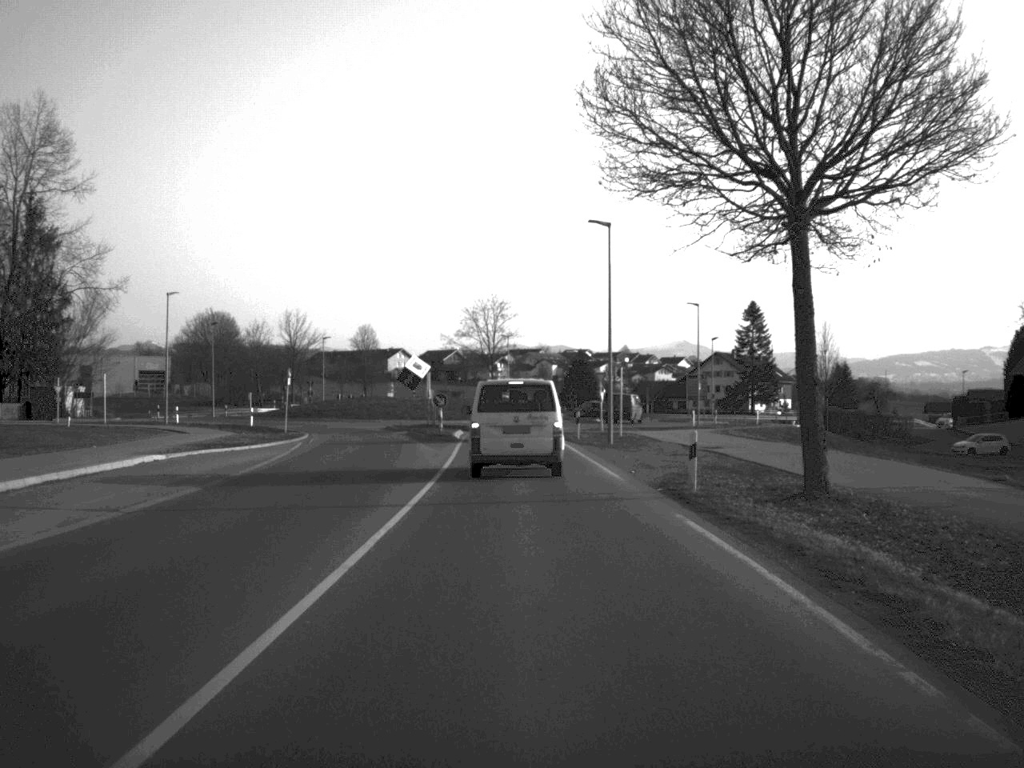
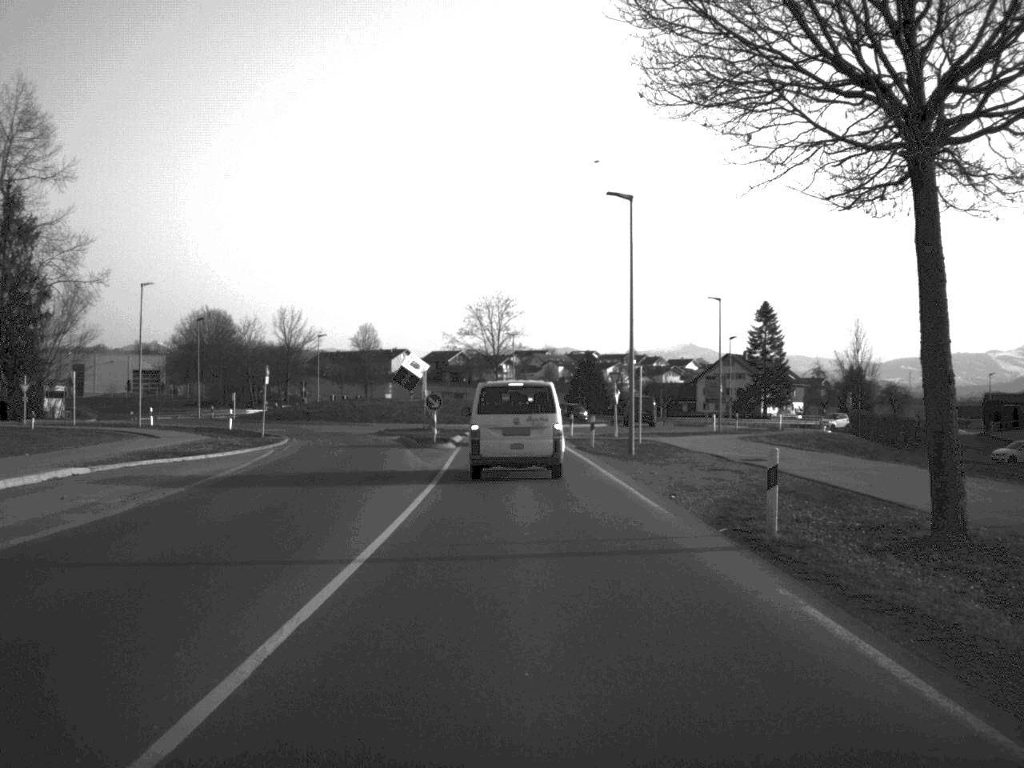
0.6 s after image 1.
(0.0, +6.5) m; 0°
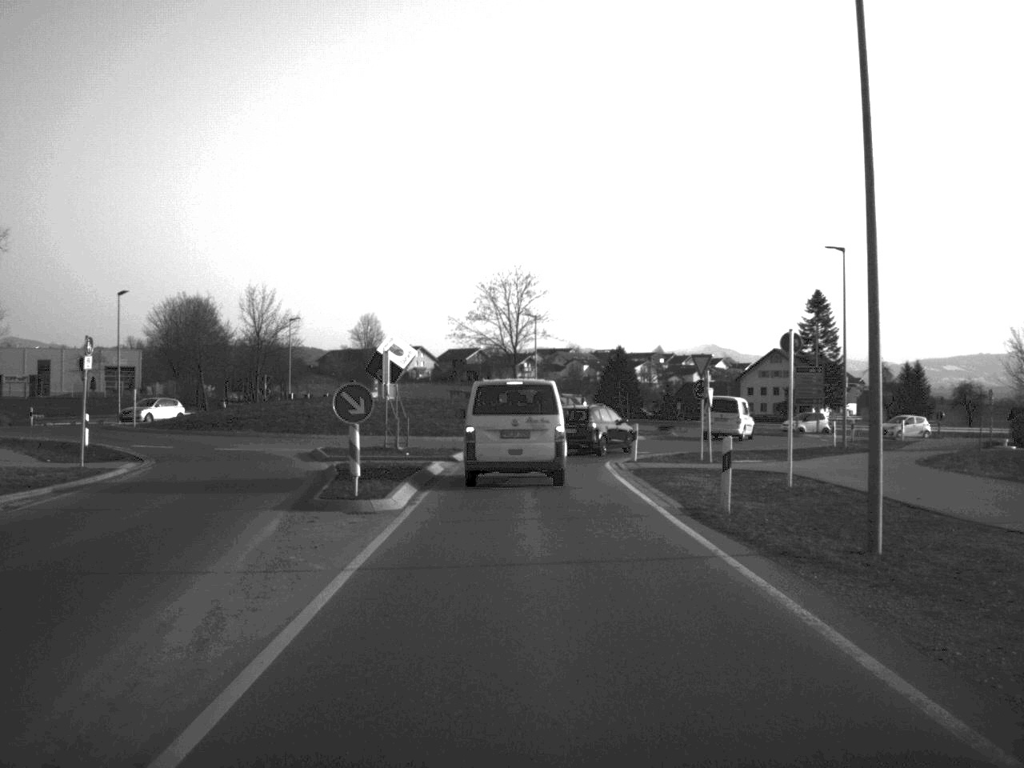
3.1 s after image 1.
(-0.2, +24.4) m; -1°
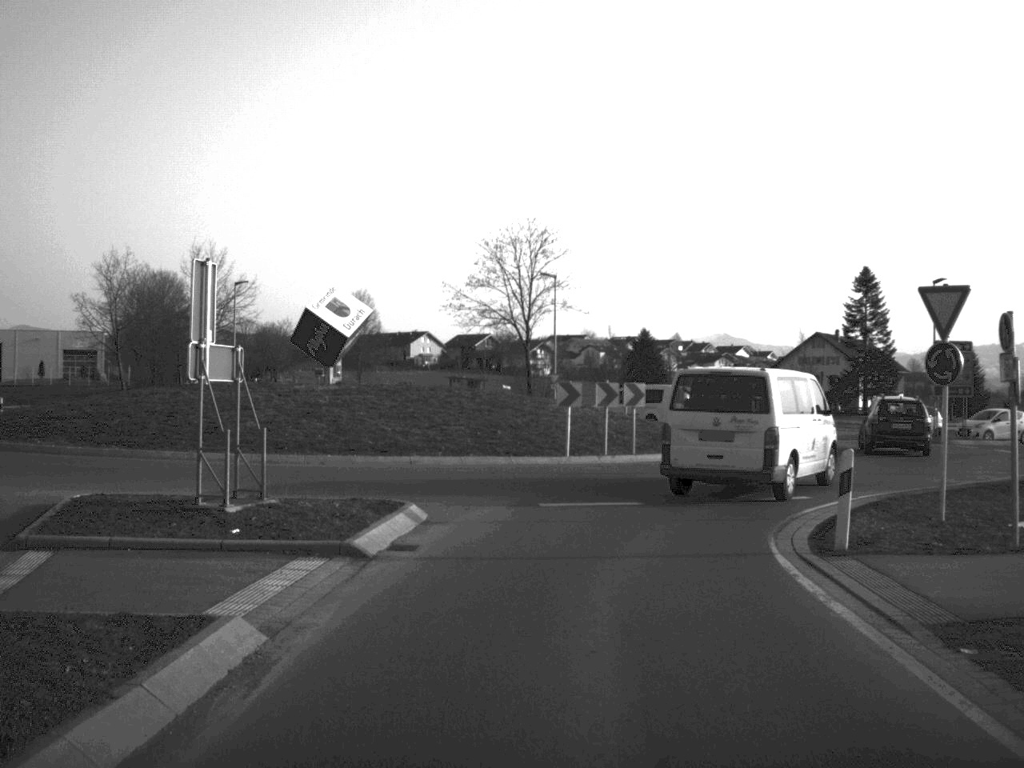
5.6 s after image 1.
(-0.1, +21.7) m; 0°
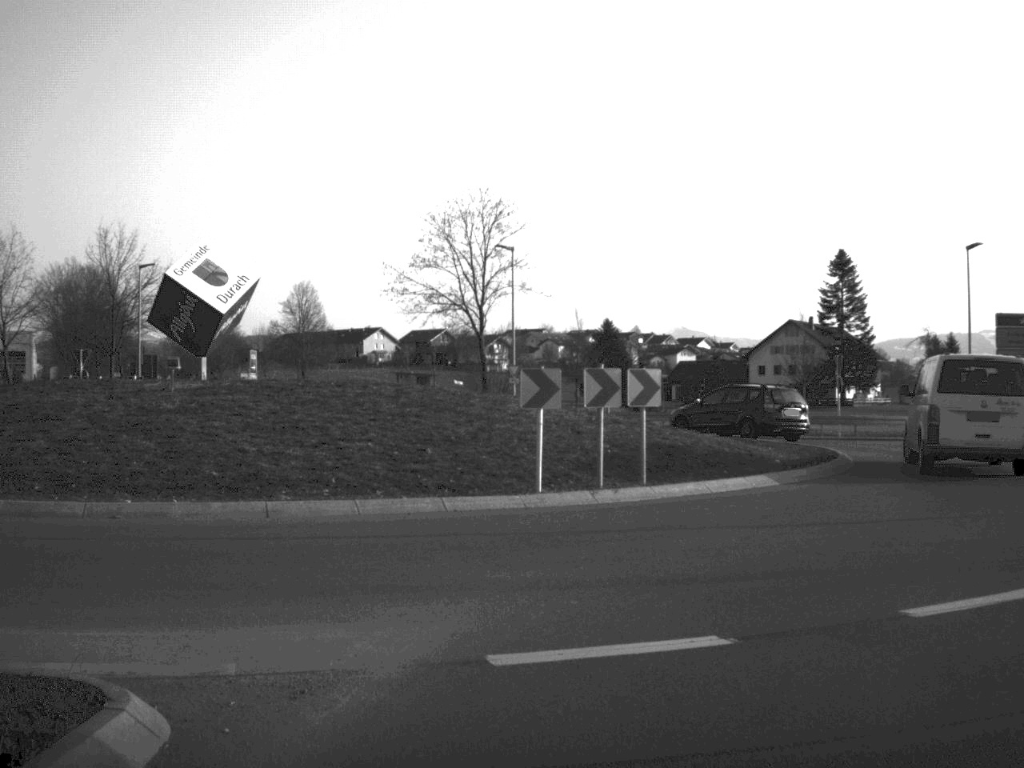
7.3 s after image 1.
(+0.1, +10.4) m; +2°
